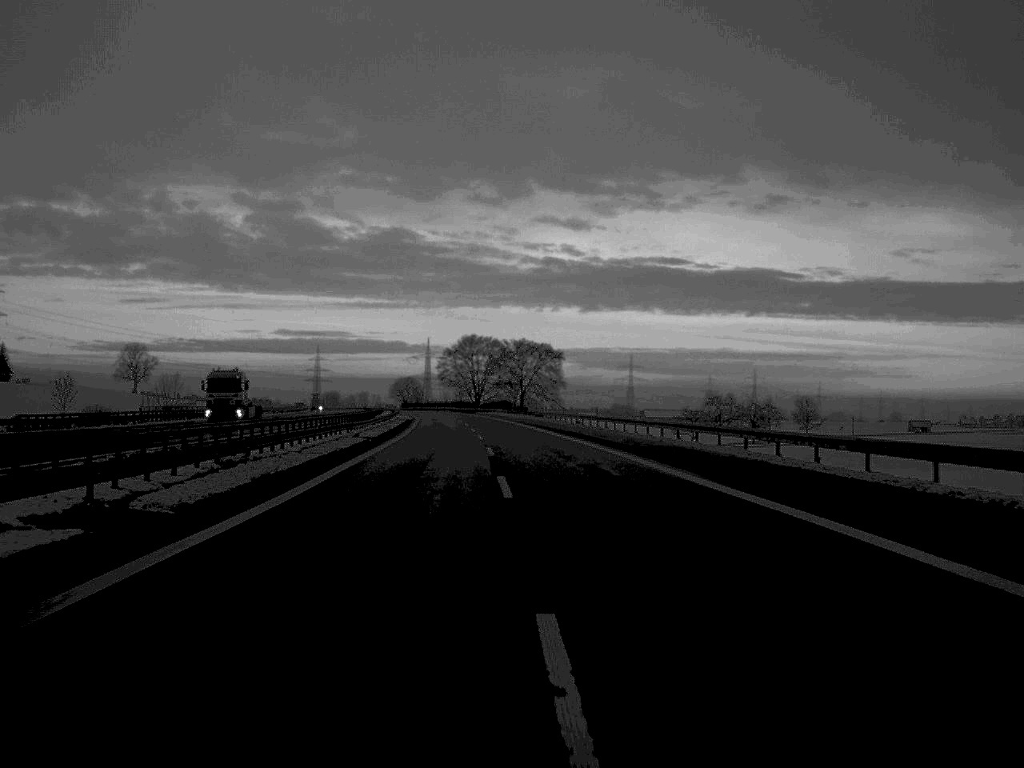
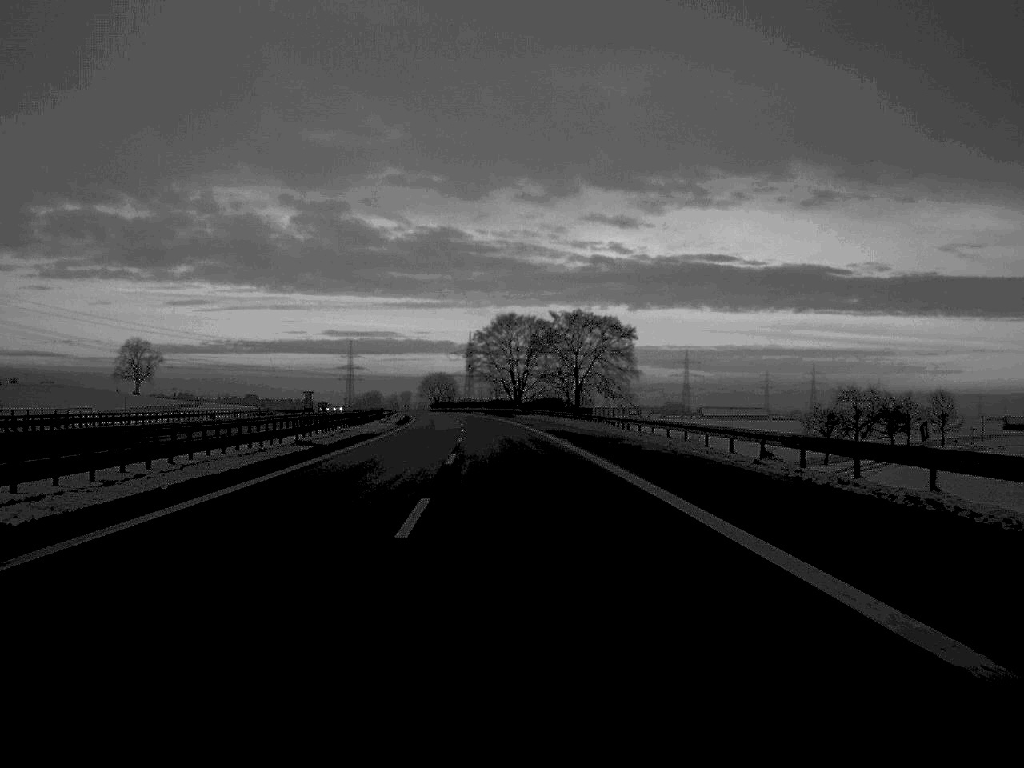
(-1.0, +58.8) m; -2°
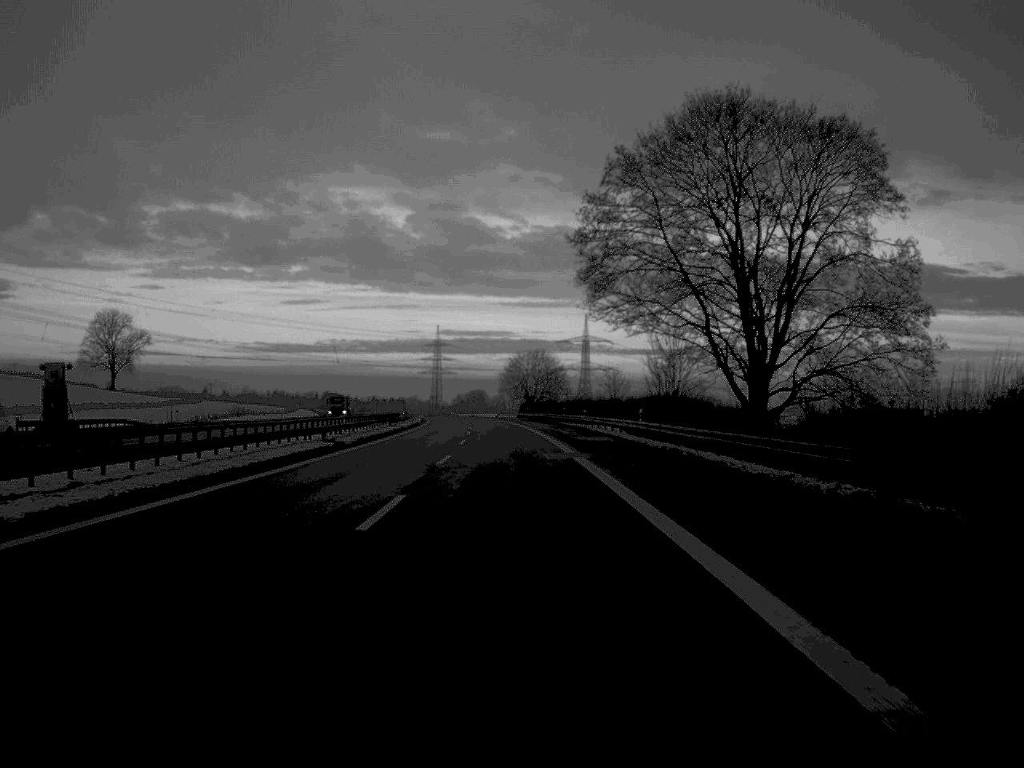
(-6.7, +141.8) m; -5°
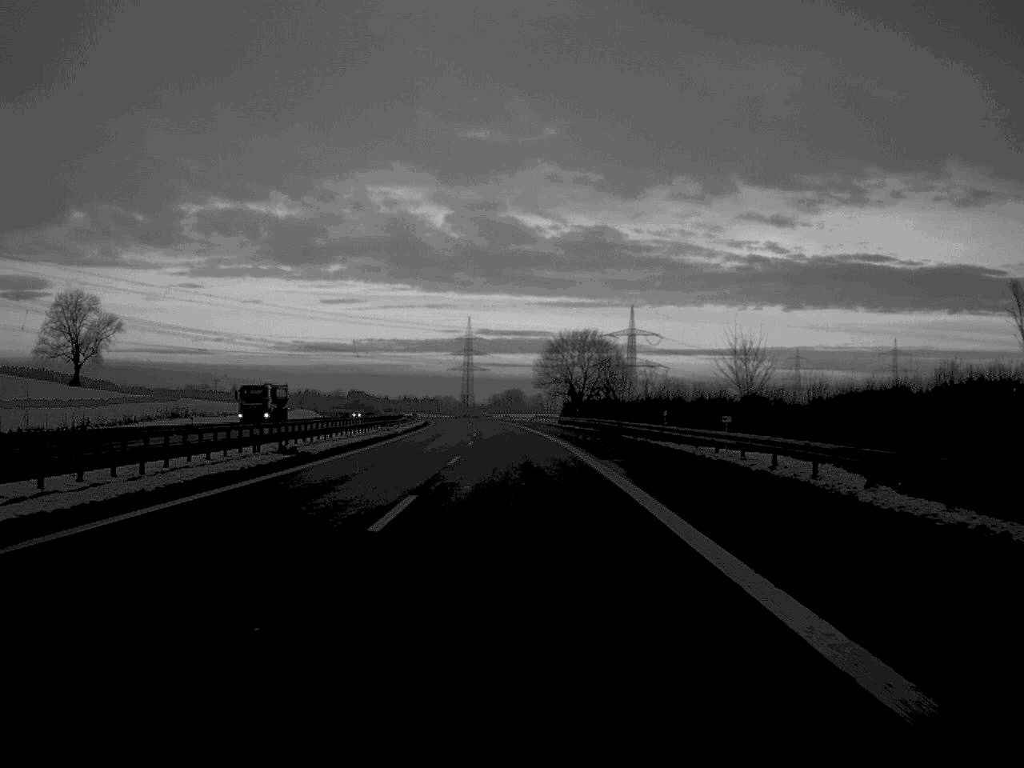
(-0.9, +54.1) m; -2°
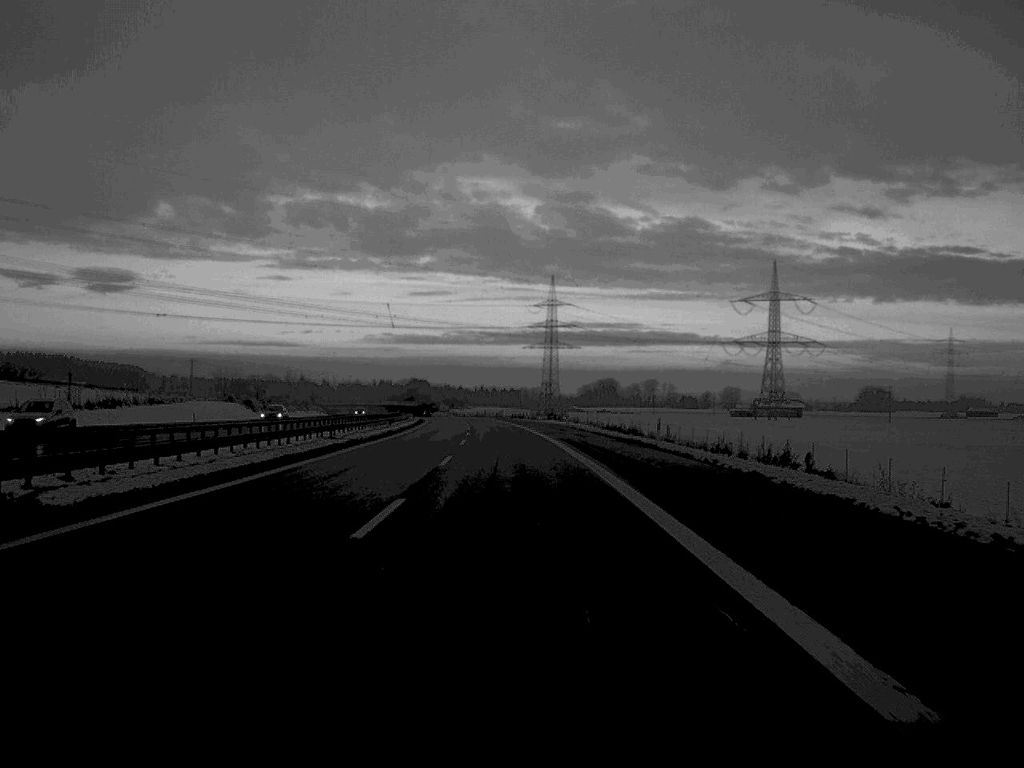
(-4.8, +144.1) m; -4°
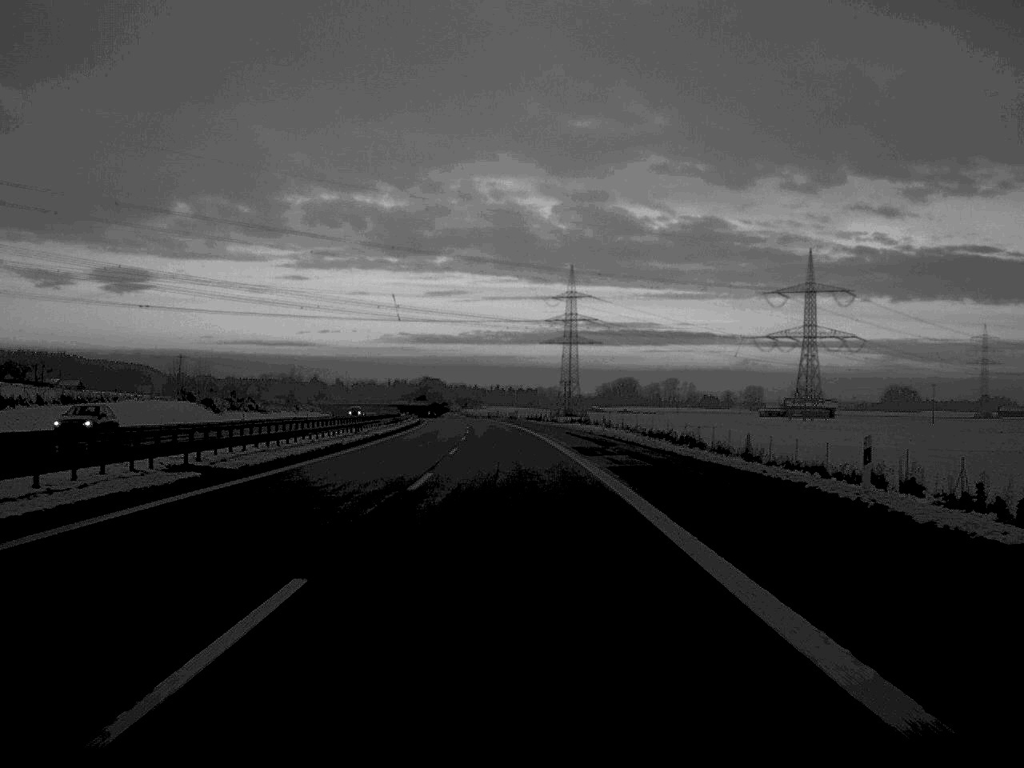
(-0.2, +27.5) m; -1°
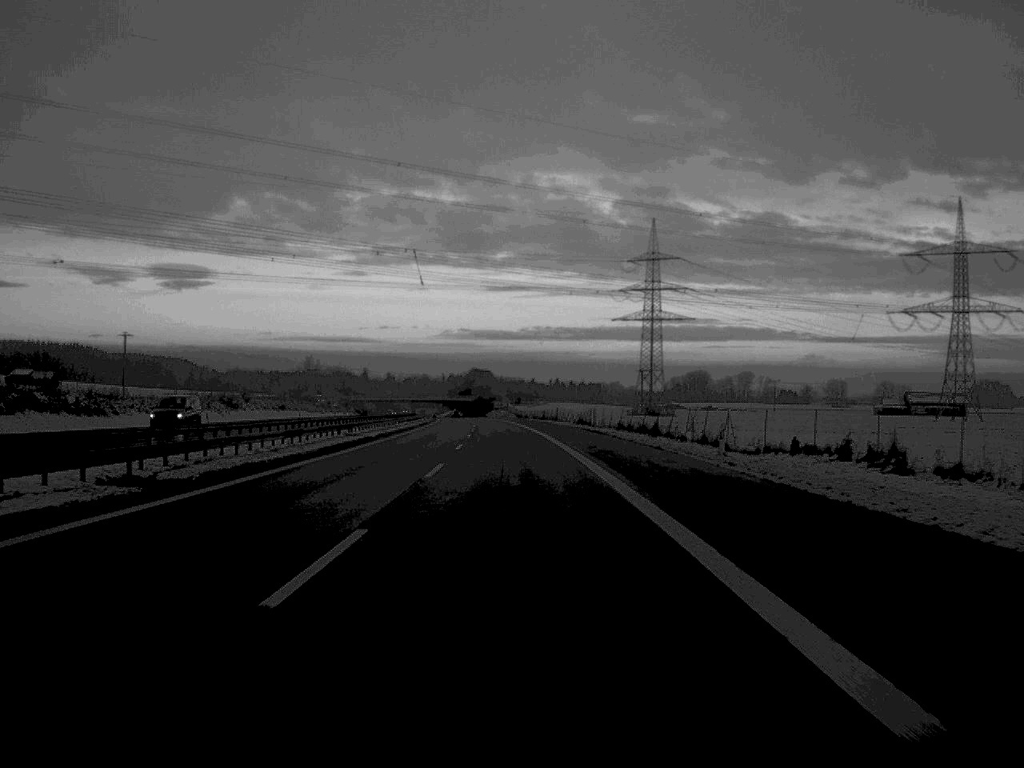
(-2.0, +85.2) m; -3°
